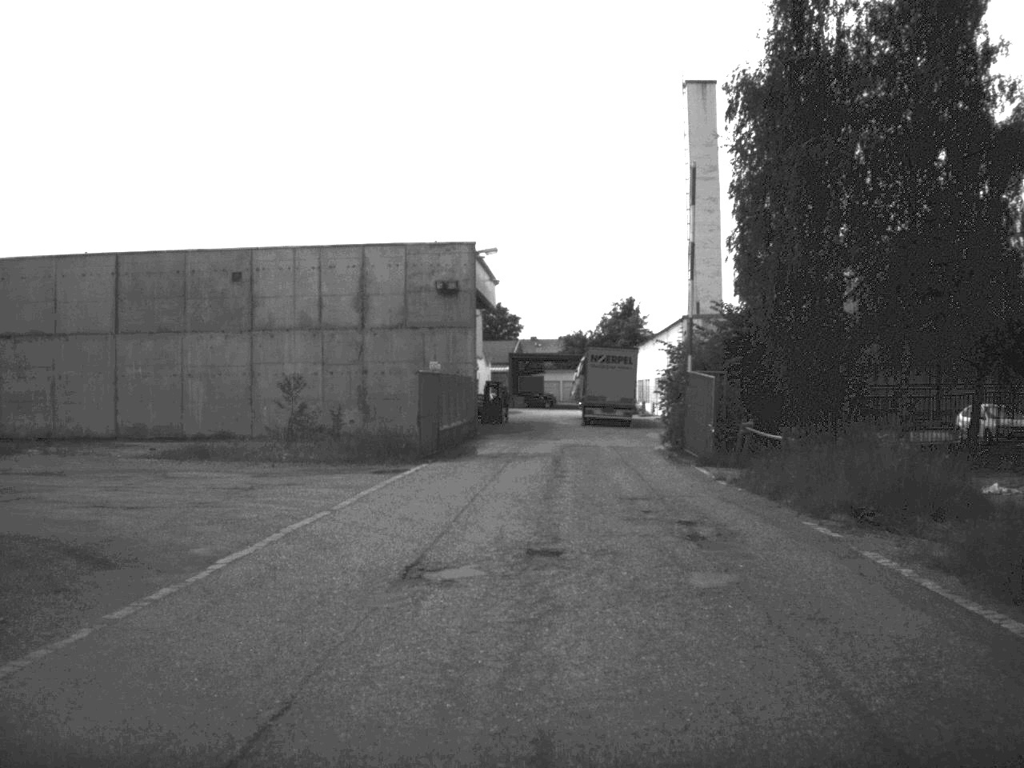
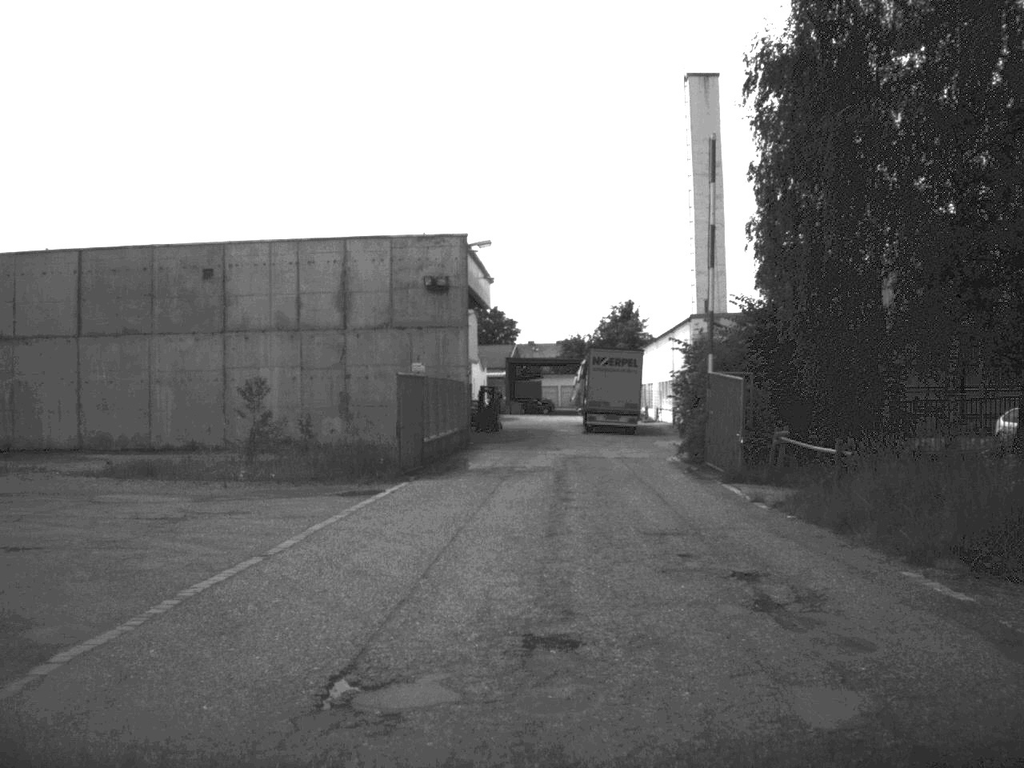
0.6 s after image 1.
(0.0, +4.3) m; 0°
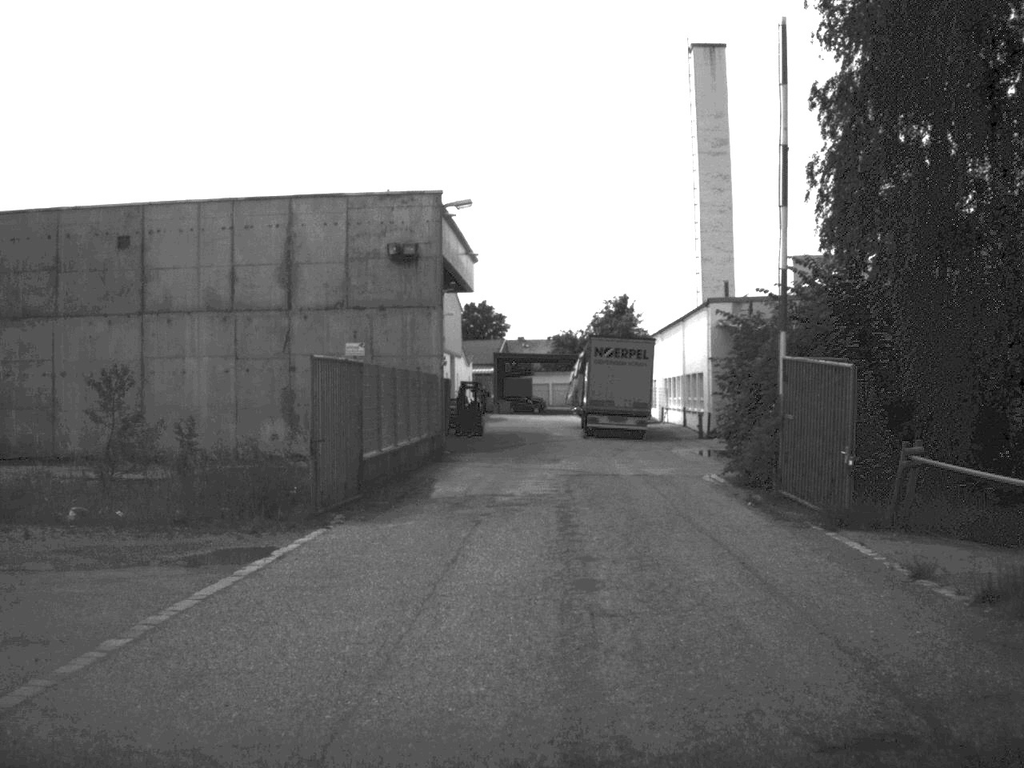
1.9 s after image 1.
(0.0, +9.3) m; 0°
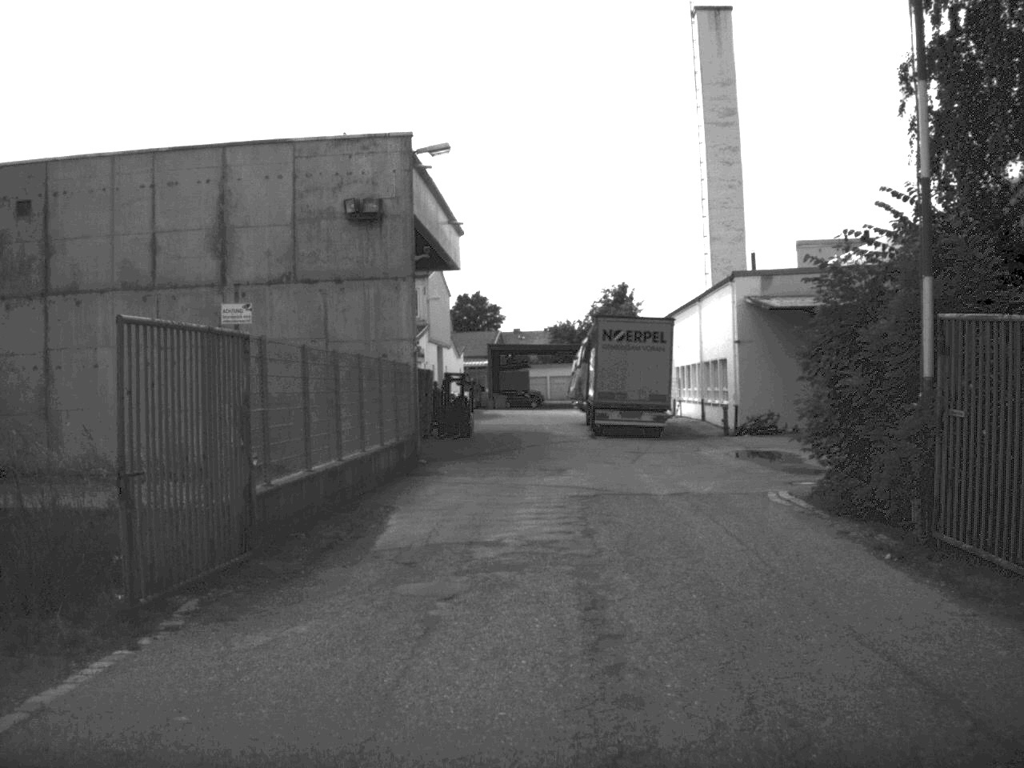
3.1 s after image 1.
(0.0, +7.7) m; 0°
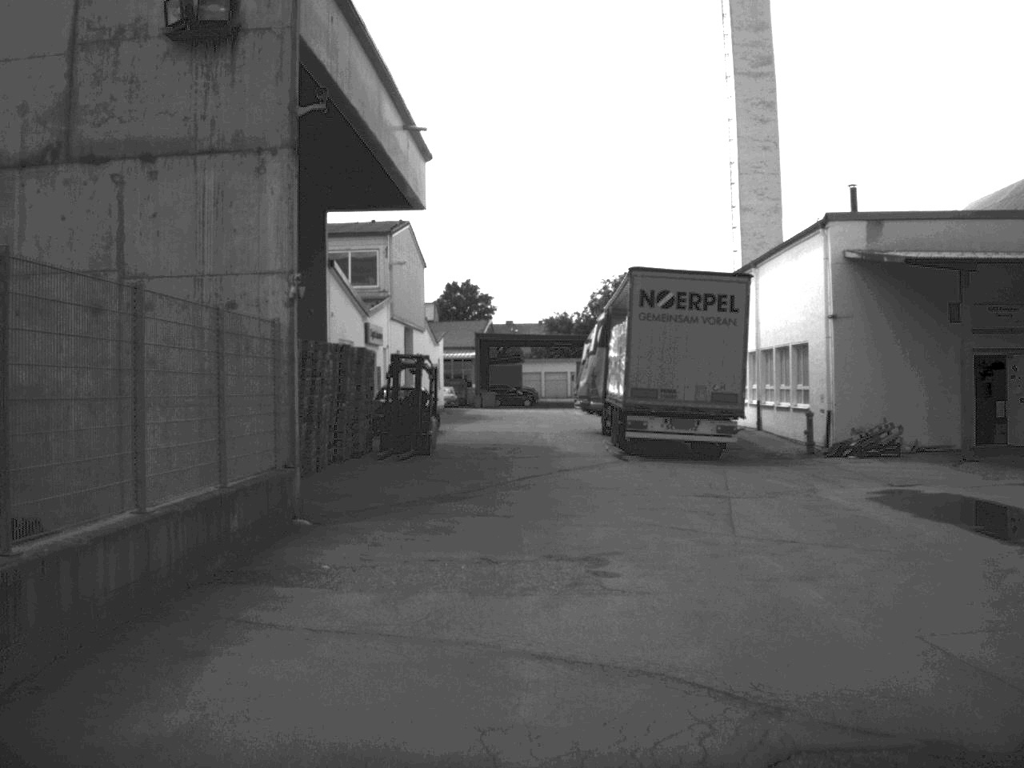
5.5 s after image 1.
(0.0, +15.1) m; 0°
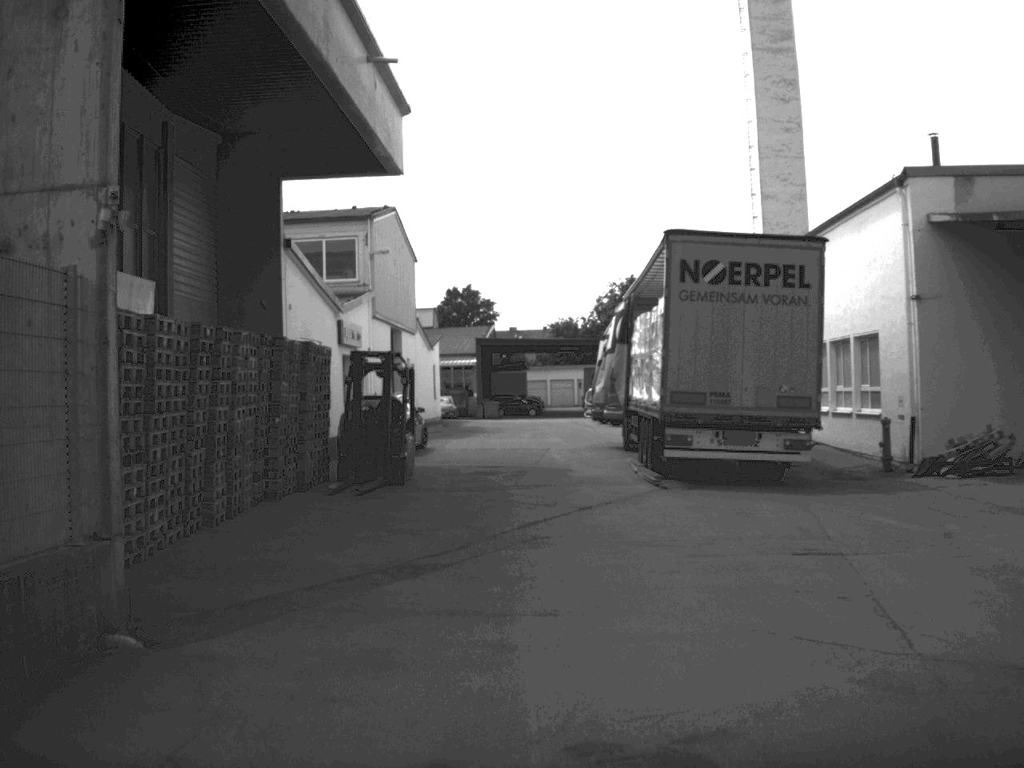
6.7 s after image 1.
(0.0, +6.6) m; 0°
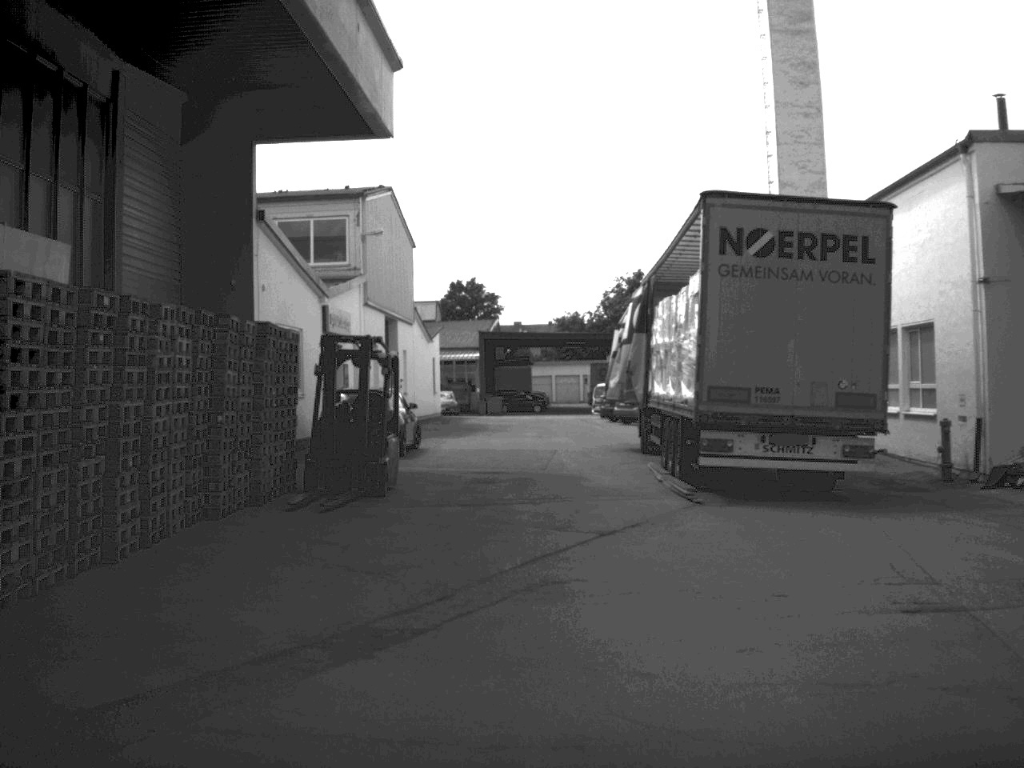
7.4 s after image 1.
(0.0, +3.5) m; 0°
